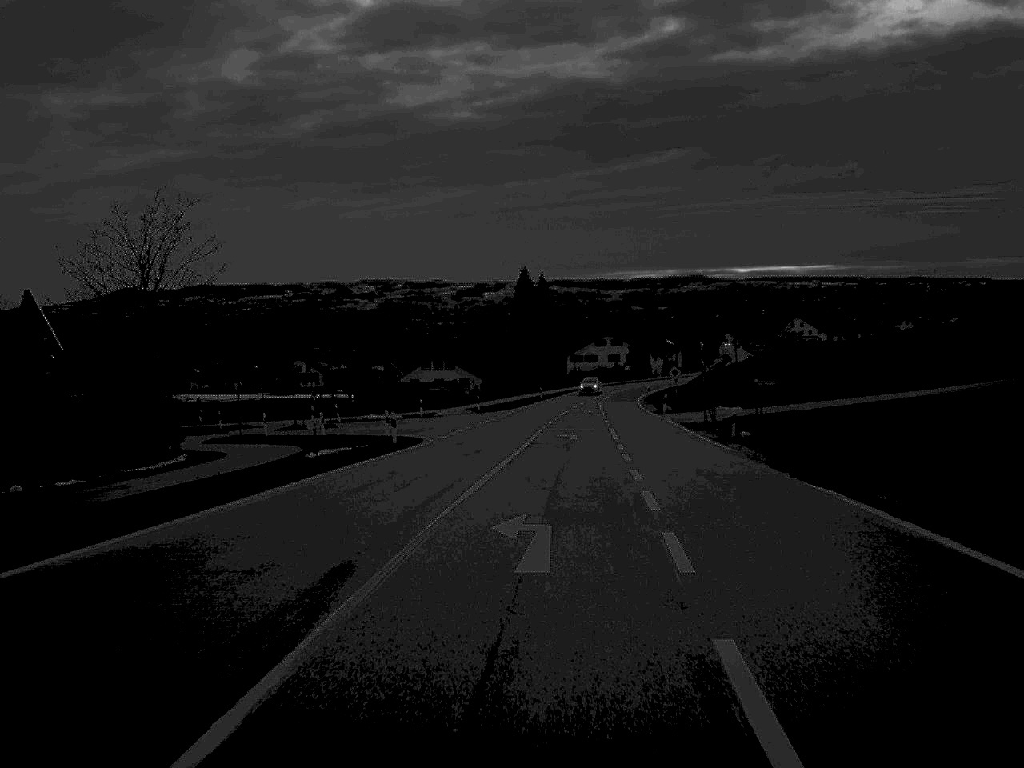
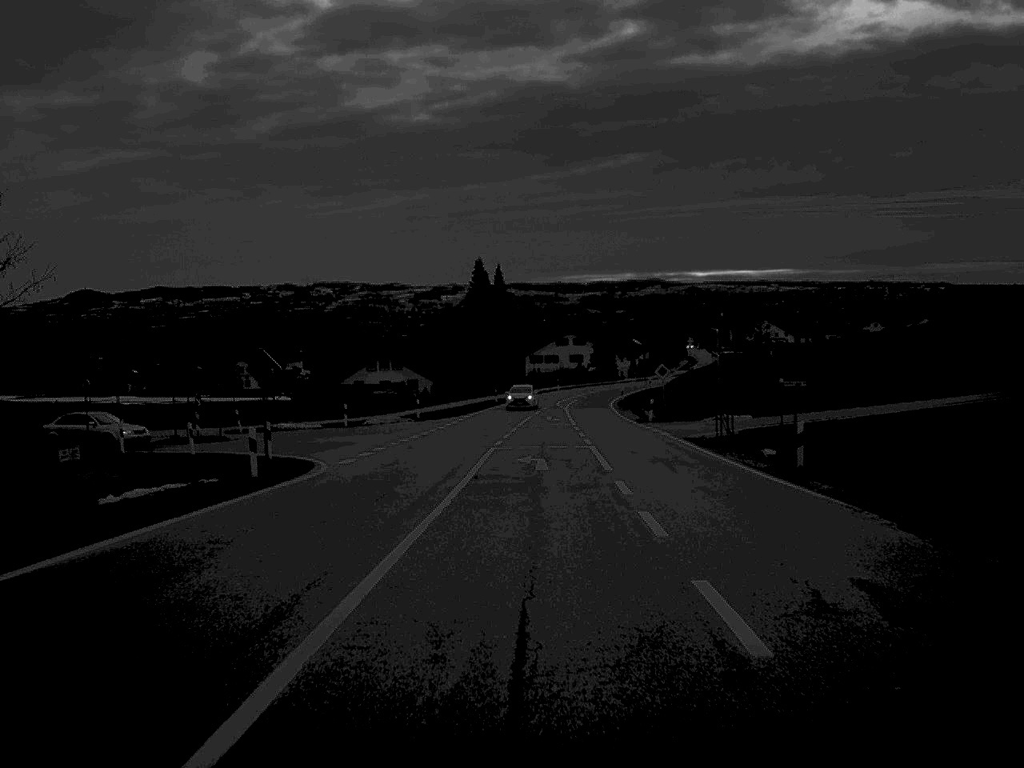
(+0.3, +14.6) m; +2°
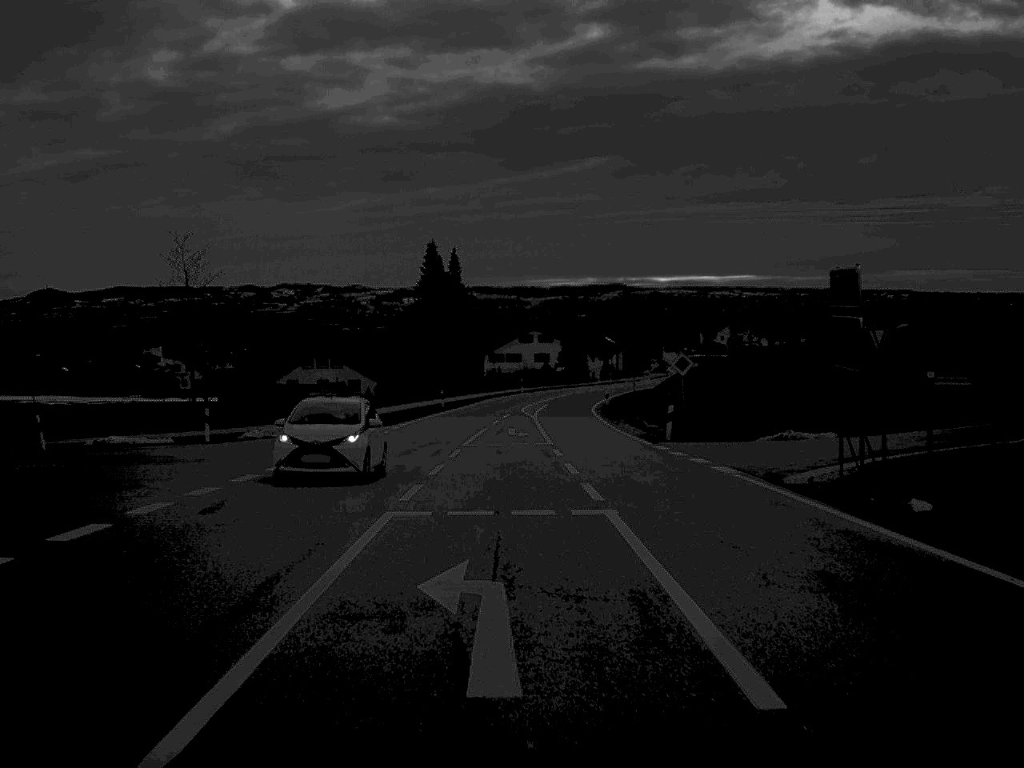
(+0.2, +19.6) m; +2°
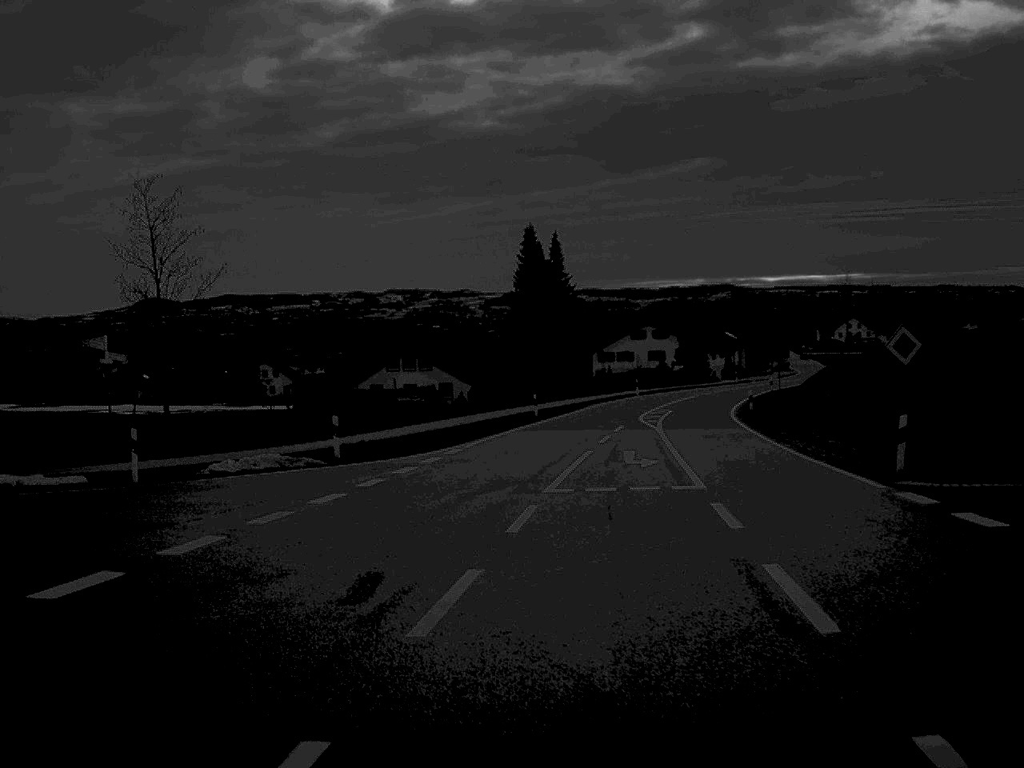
(-0.2, +15.3) m; -5°
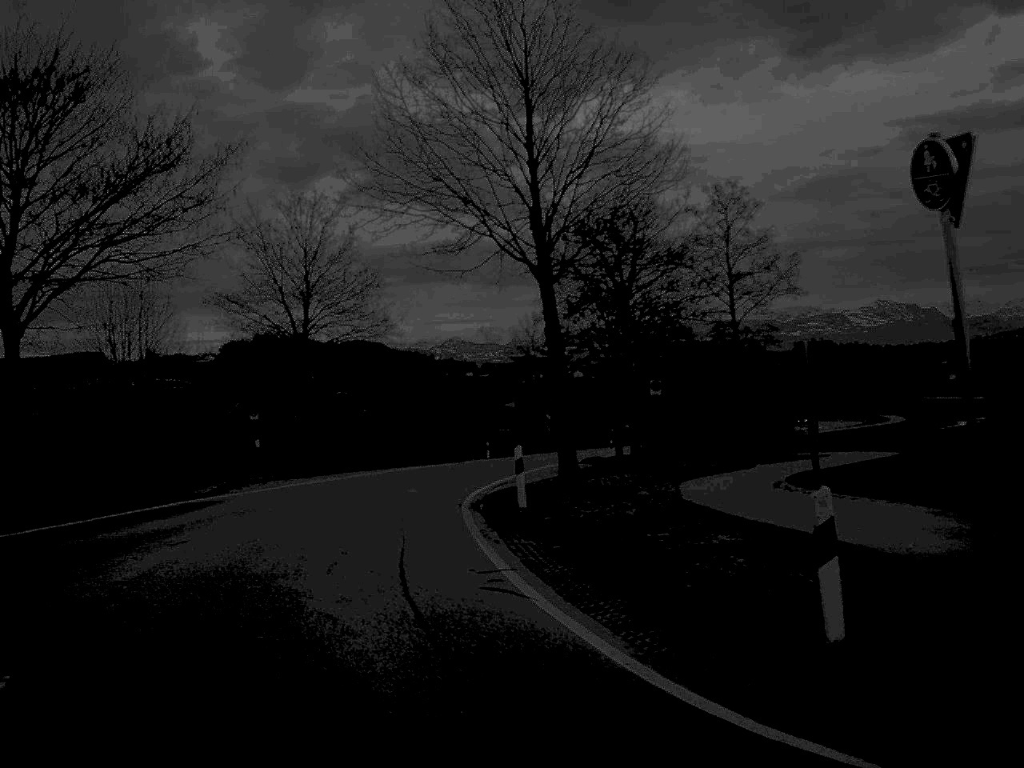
(-10.1, +16.0) m; -70°
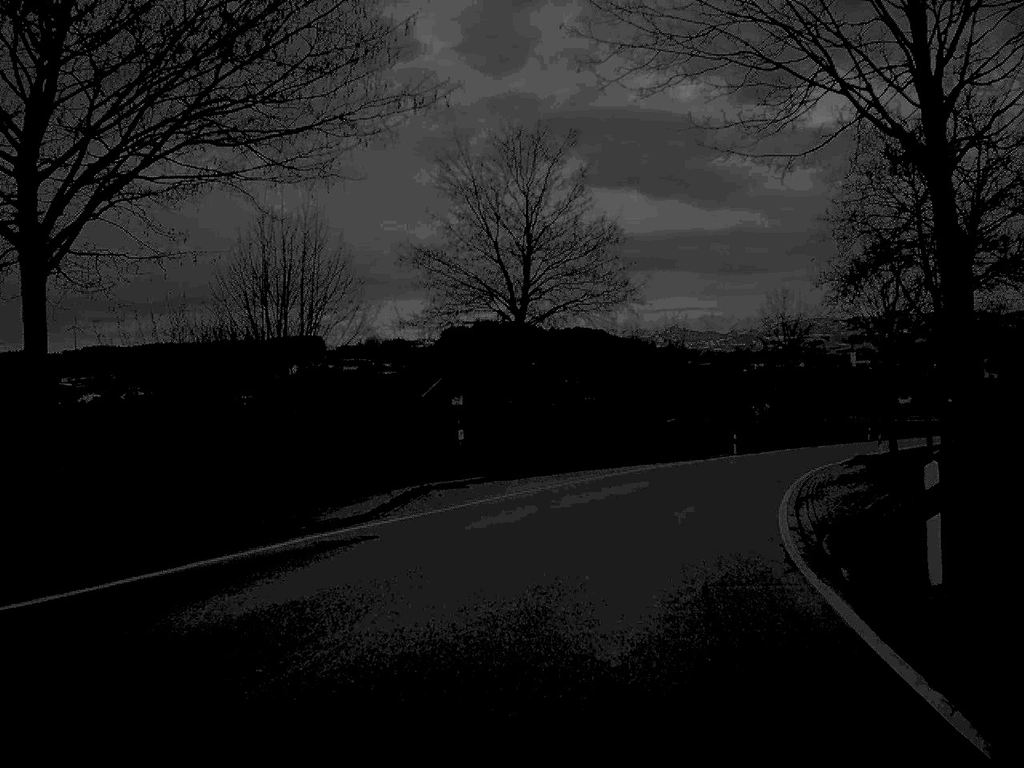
(-1.4, +10.6) m; -9°
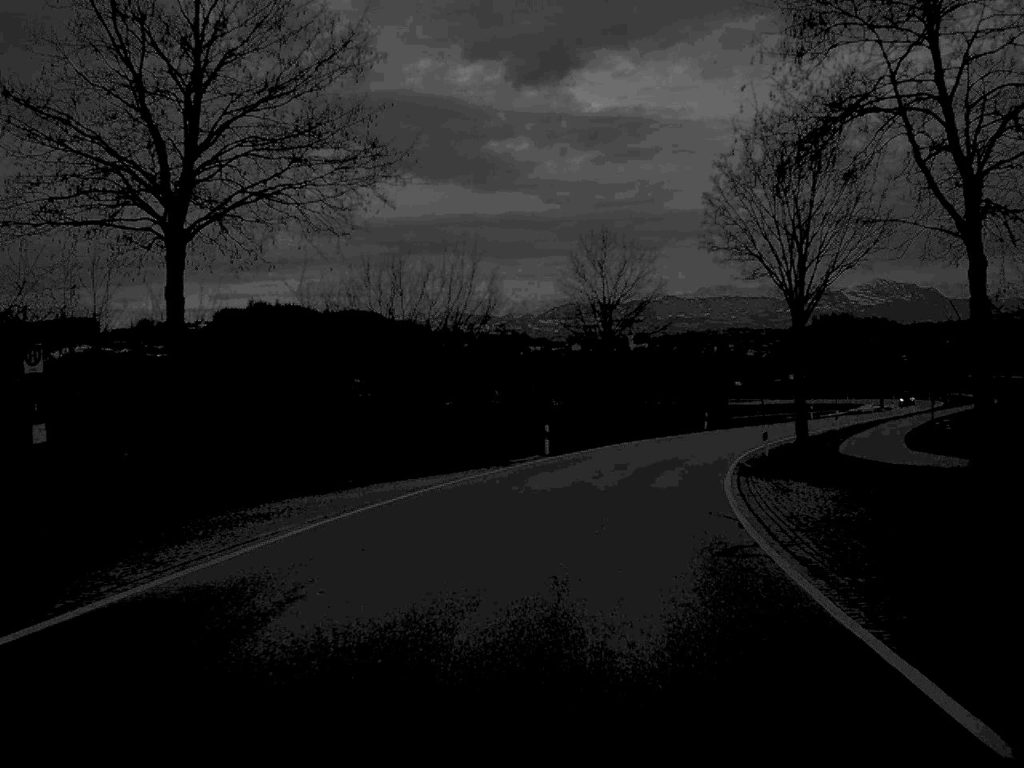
(+1.9, +20.7) m; +10°
